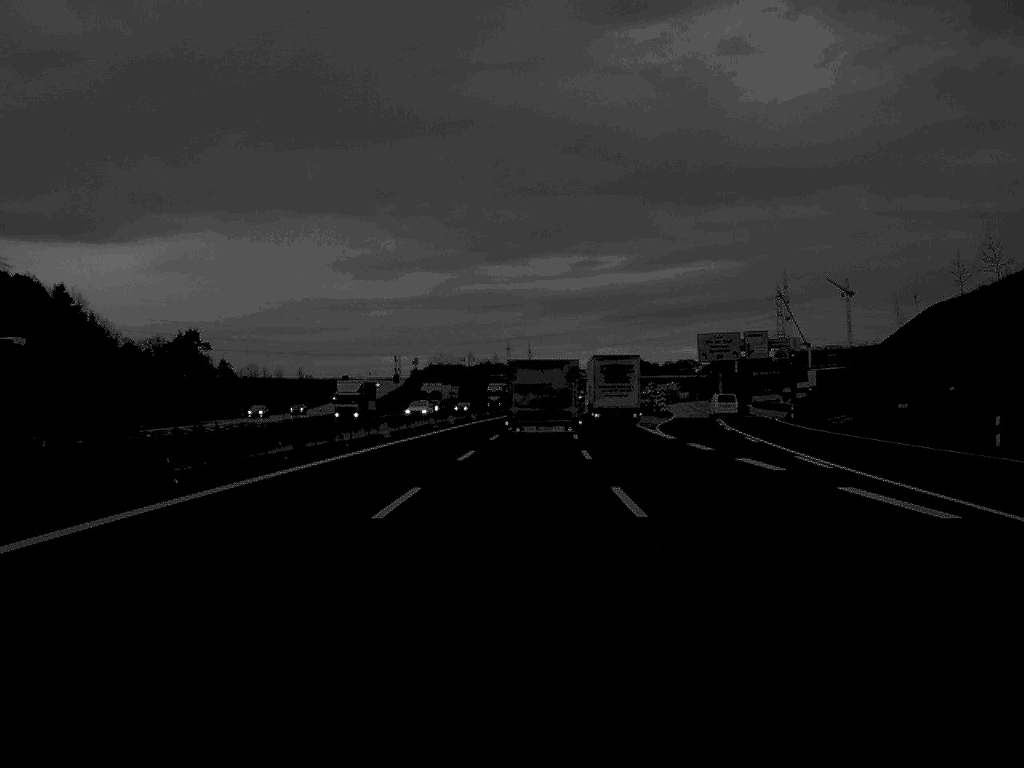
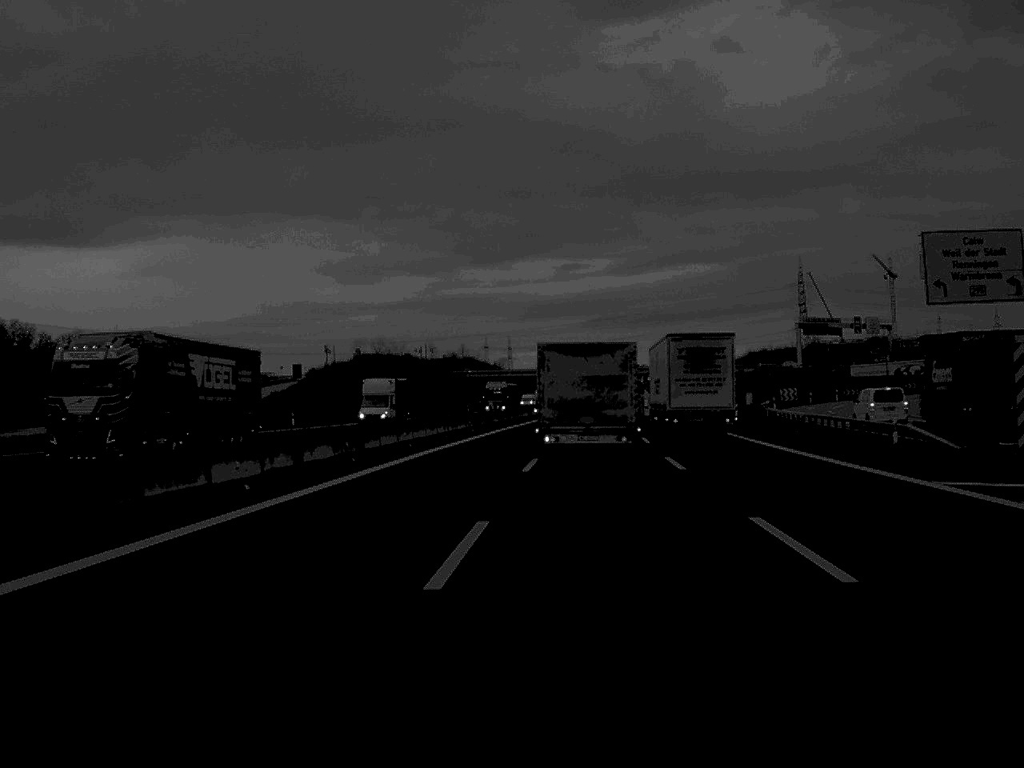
(+1.2, +95.8) m; +1°
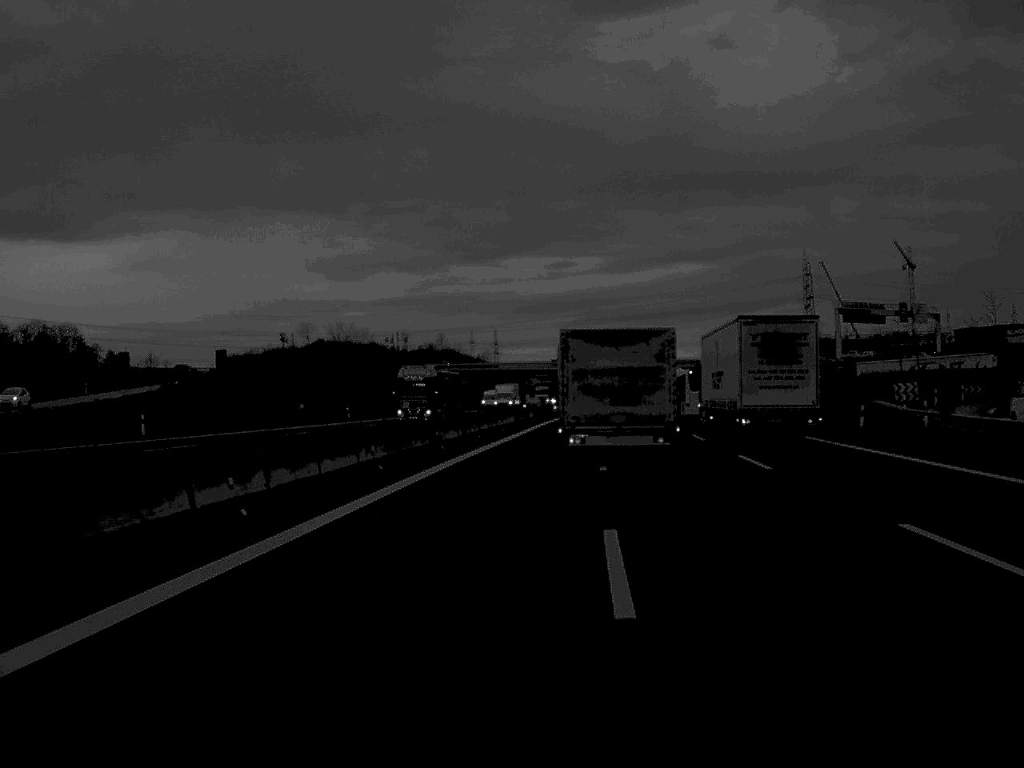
(+0.1, +37.3) m; +1°
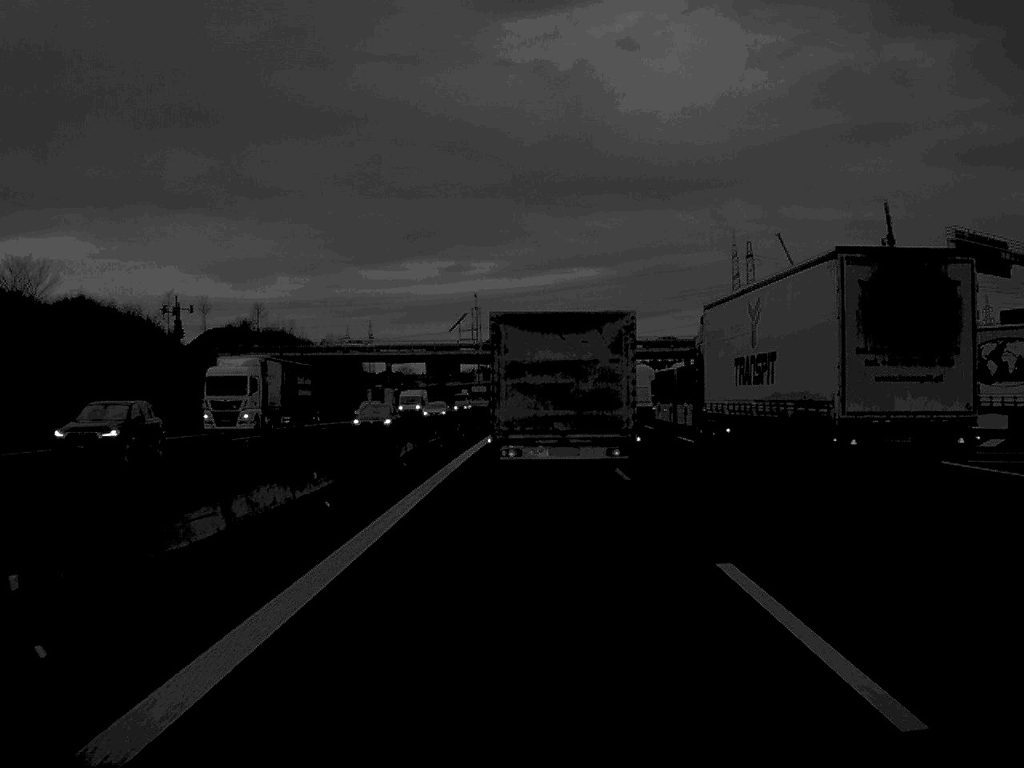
(+4.4, +92.3) m; +5°
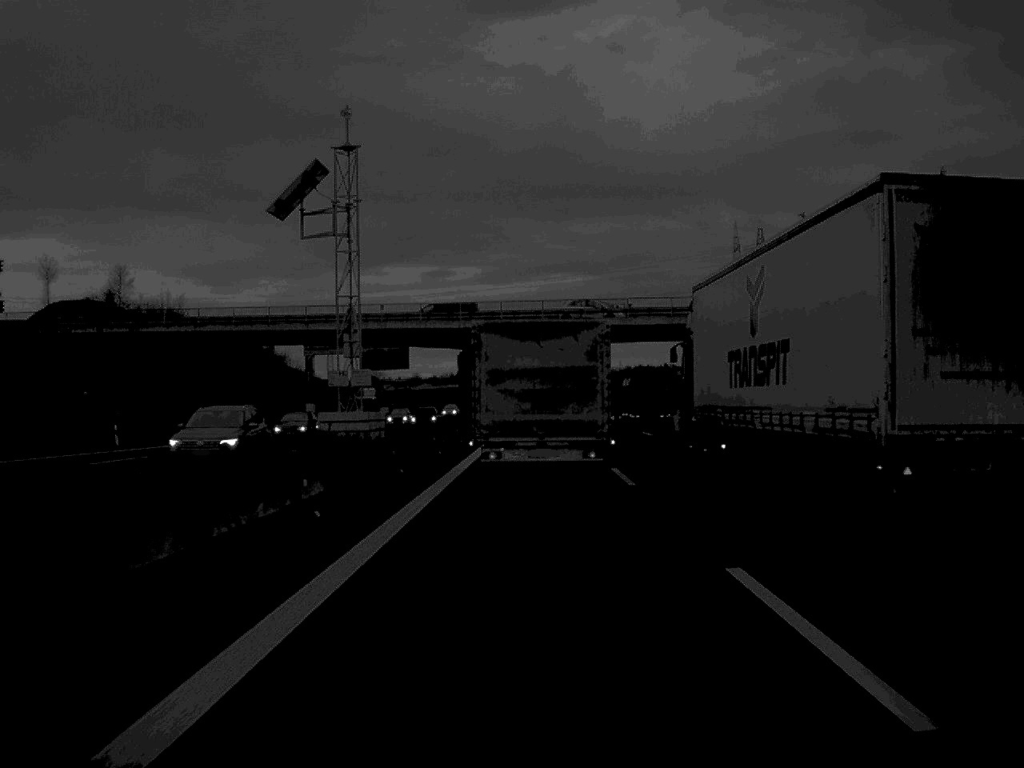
(+0.4, +53.5) m; +1°
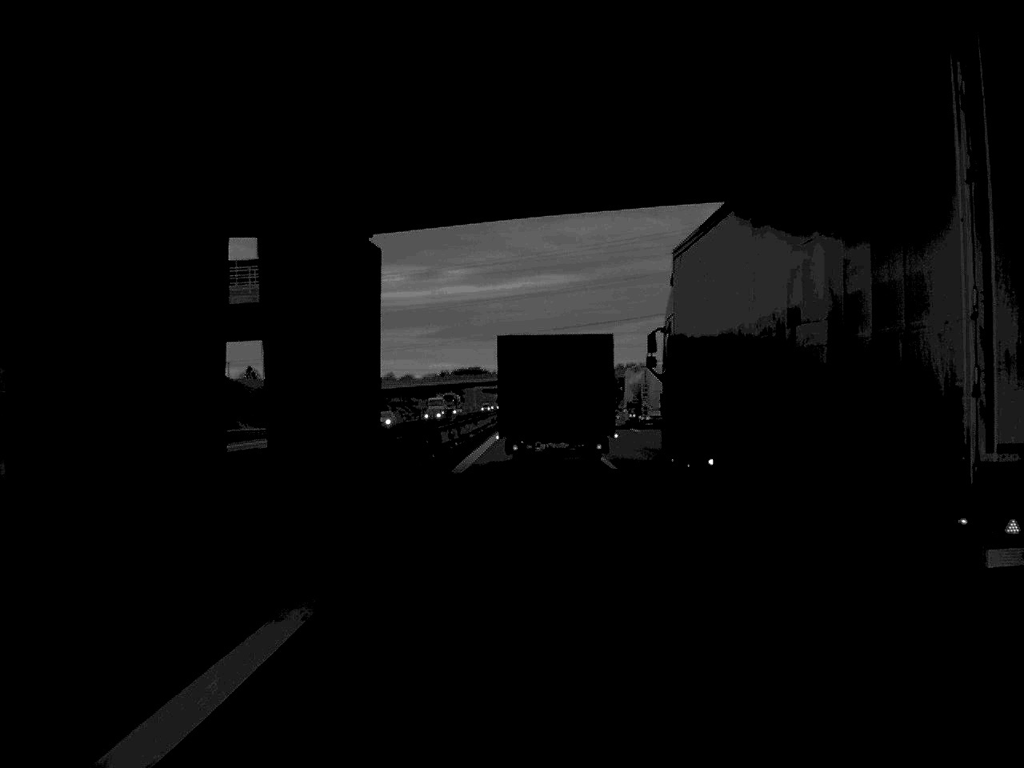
(+0.5, +65.5) m; +1°
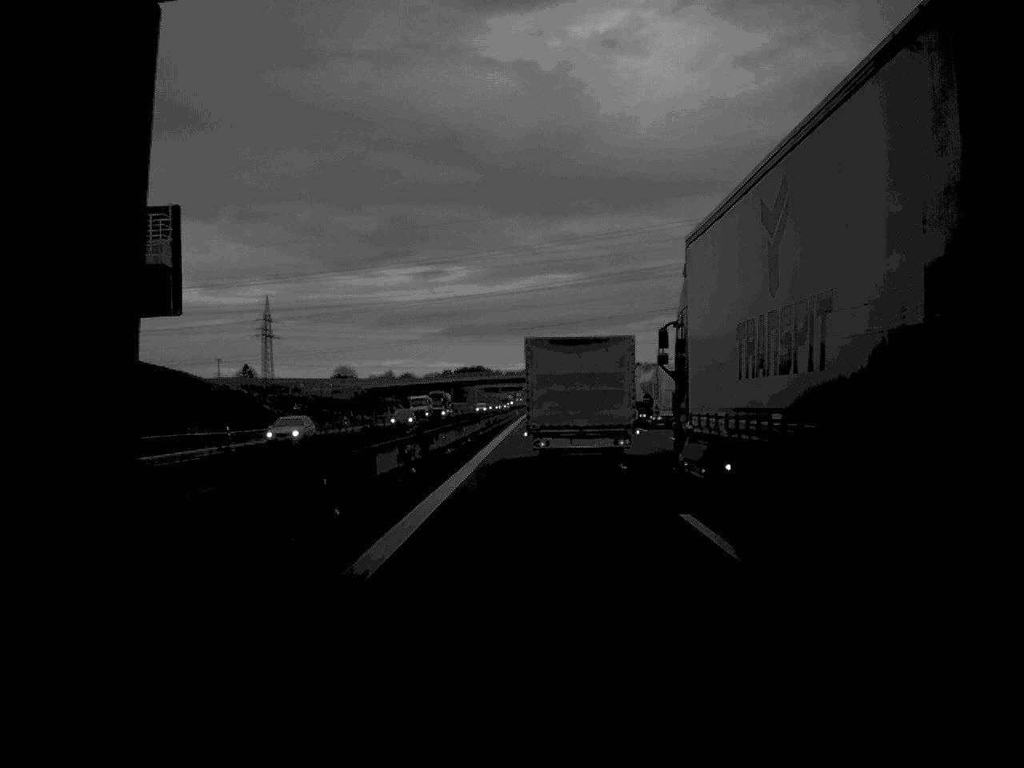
(0.0, +18.2) m; 0°
